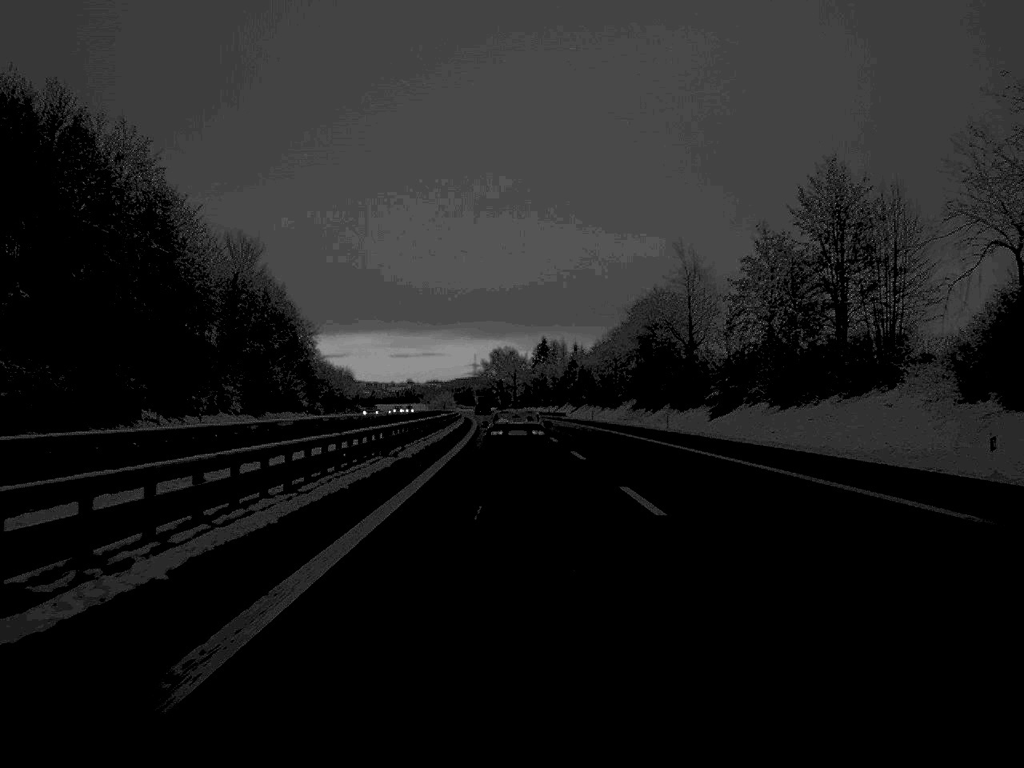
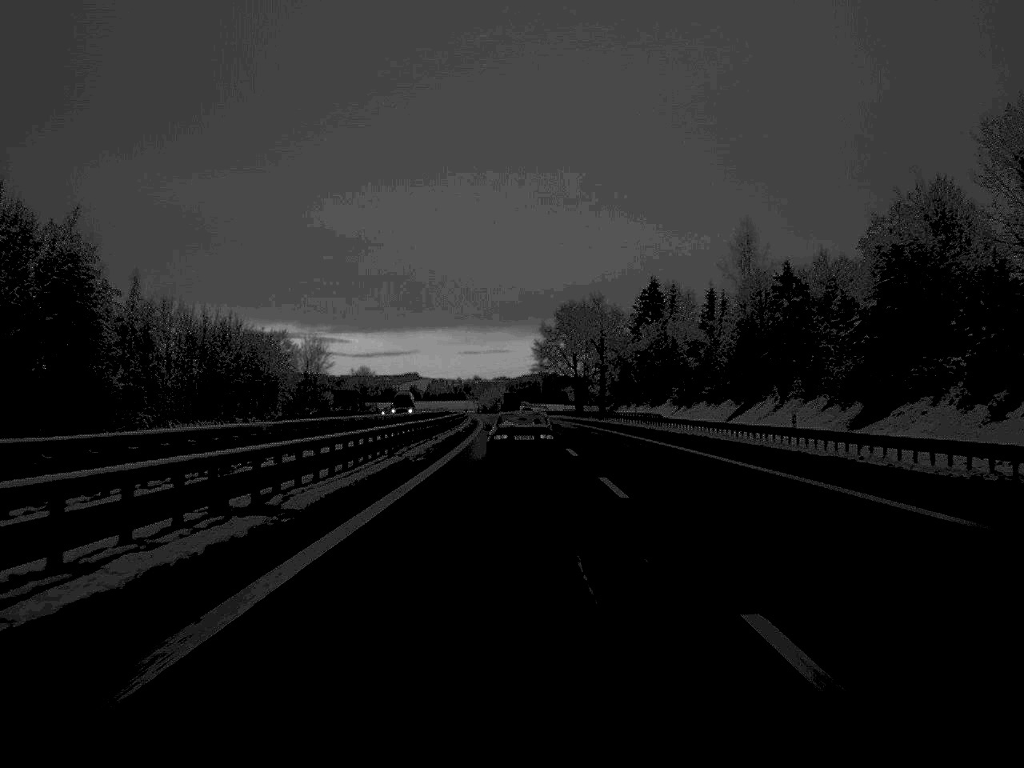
(-3.5, +139.7) m; -3°
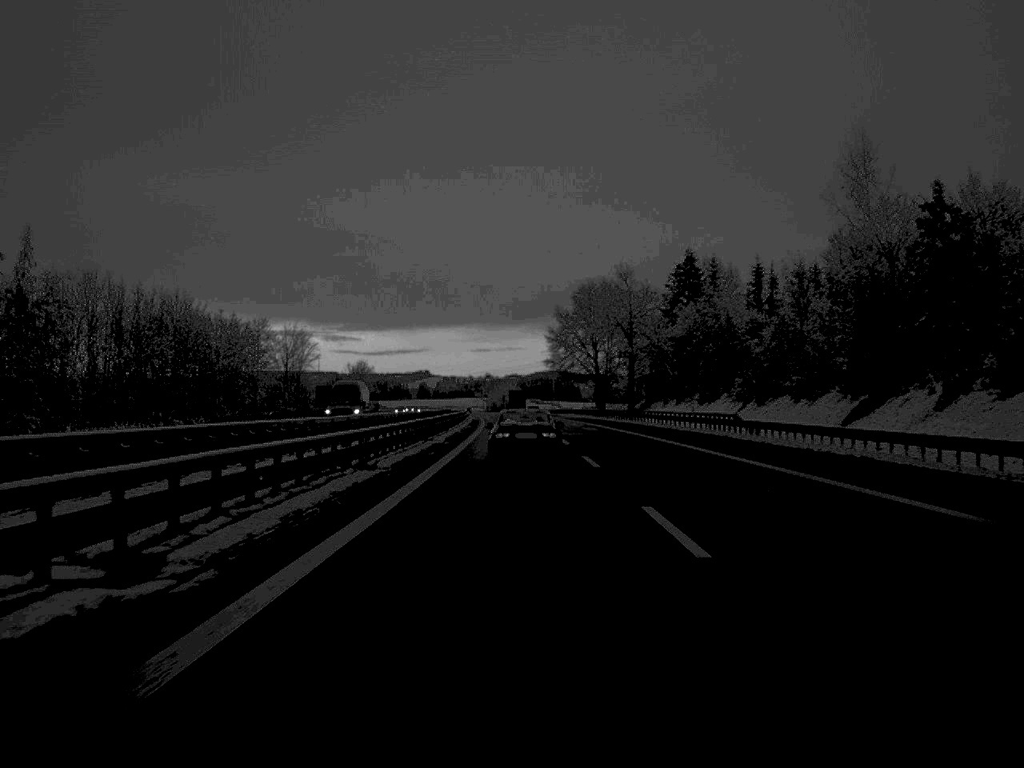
(-0.1, +26.5) m; -1°
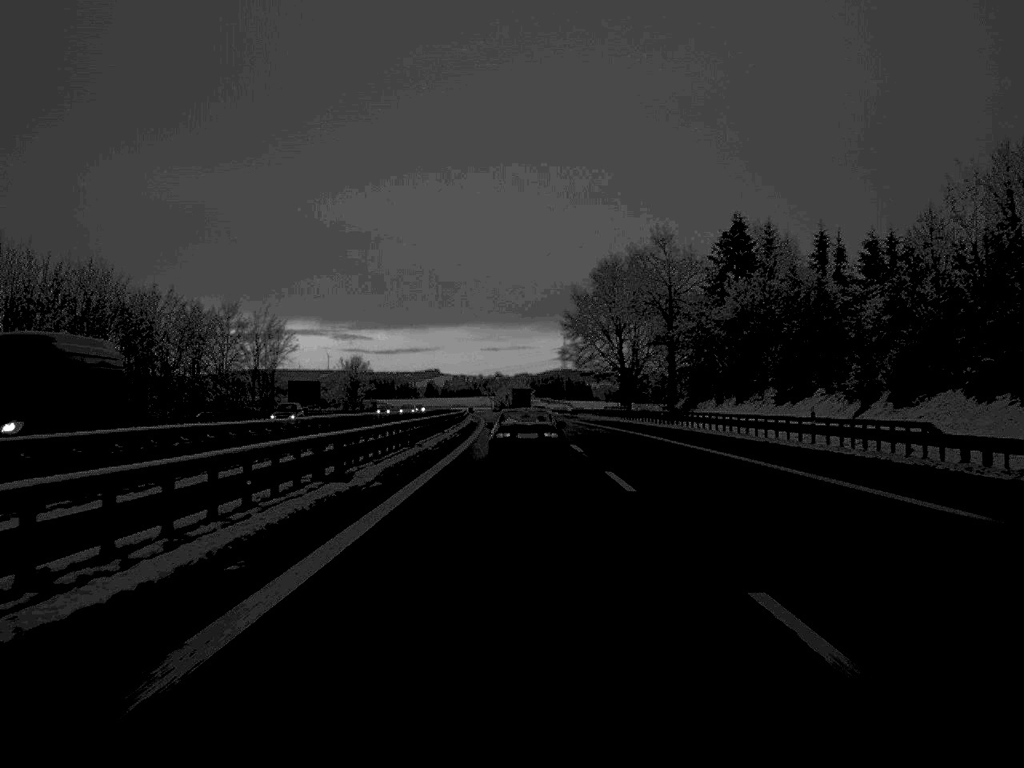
(-0.1, +26.4) m; 0°
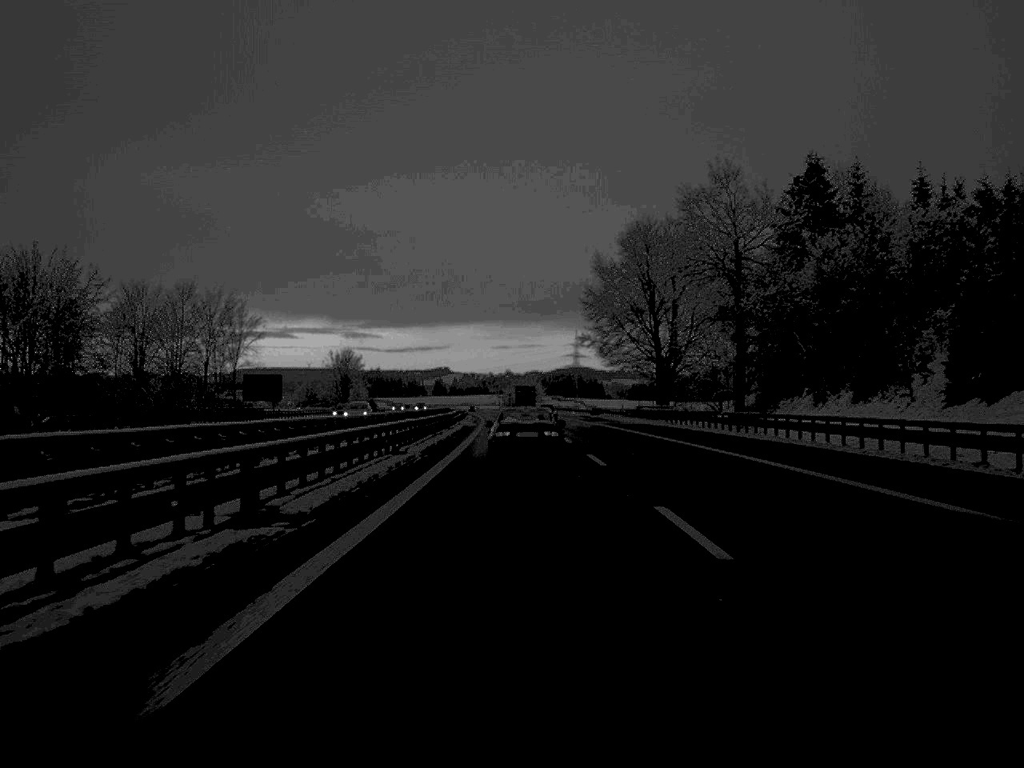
(-0.1, +27.5) m; 0°
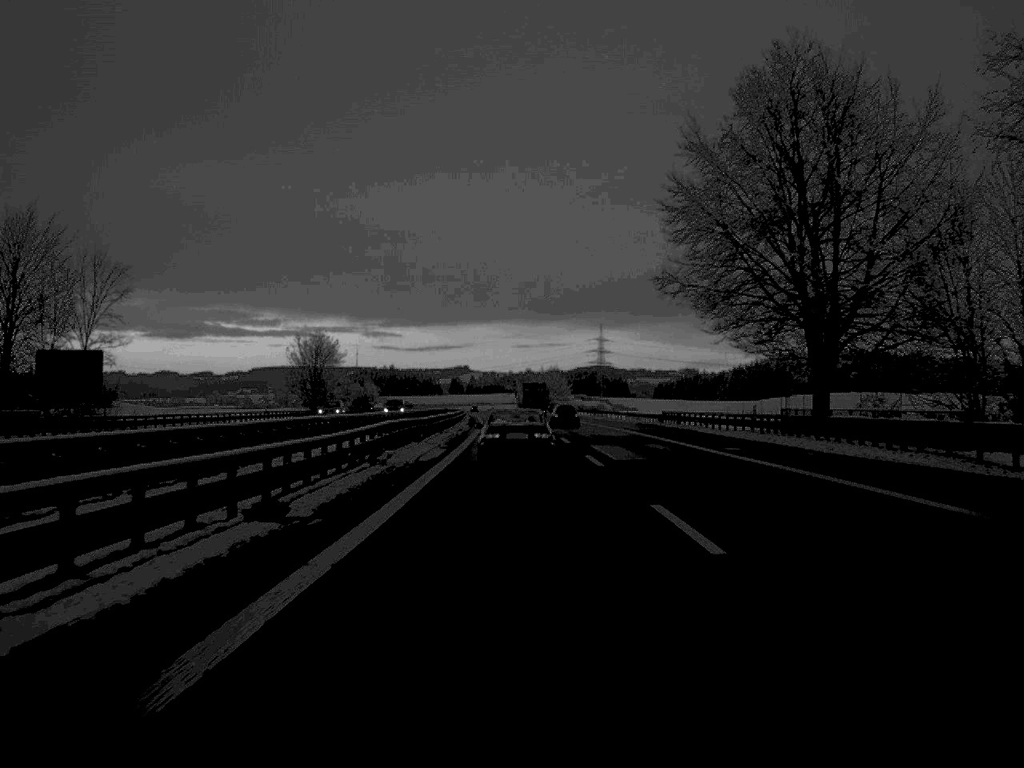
(-0.4, +53.5) m; -1°
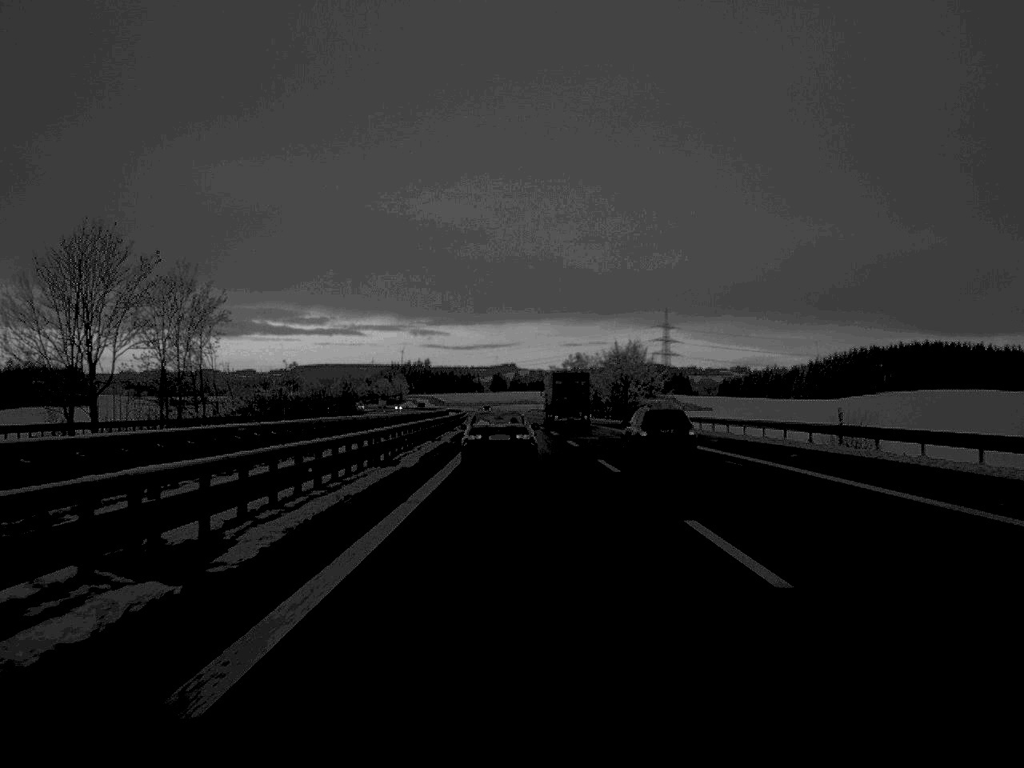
(-2.2, +109.5) m; -2°
